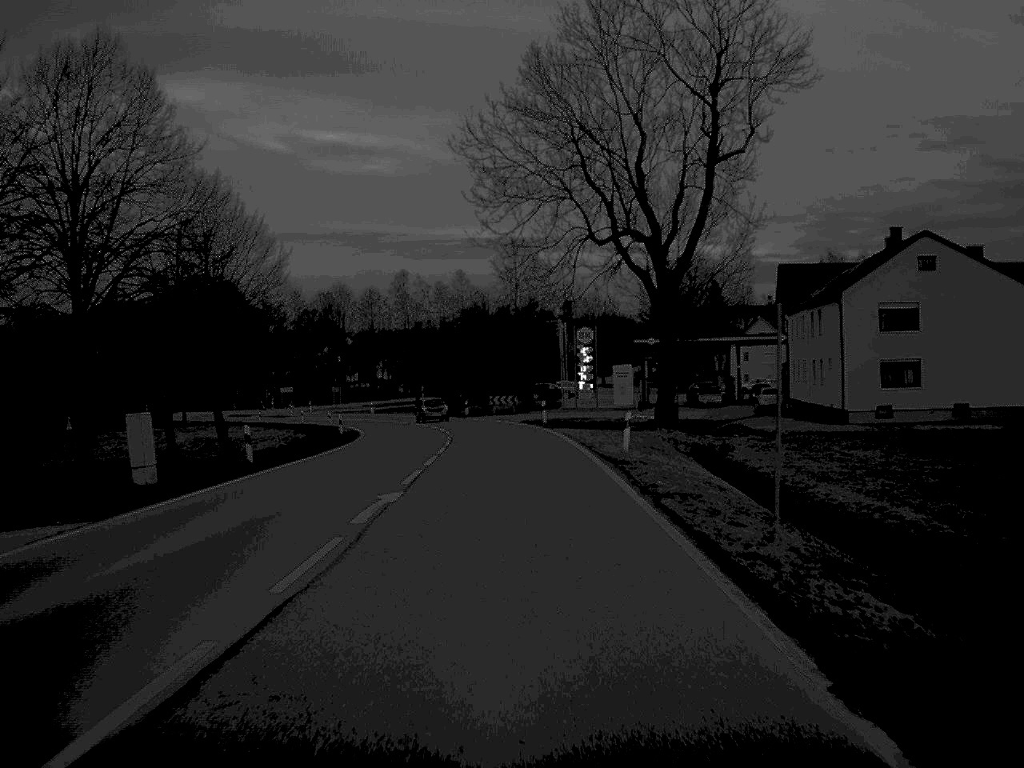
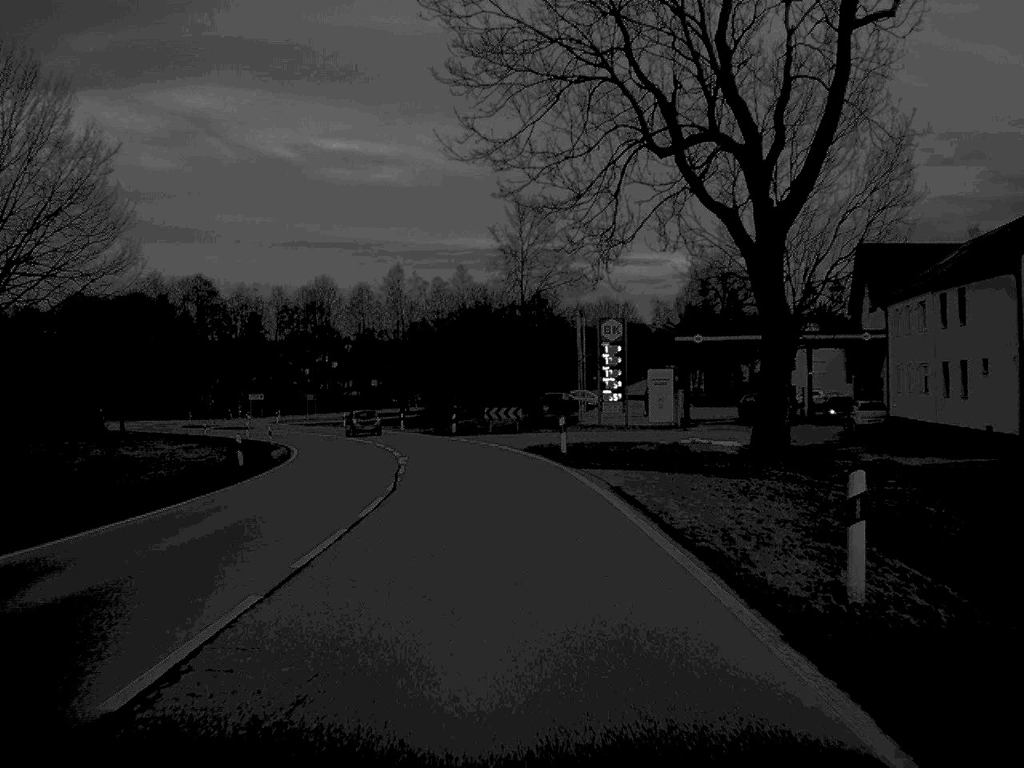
(0.0, +21.6) m; 0°
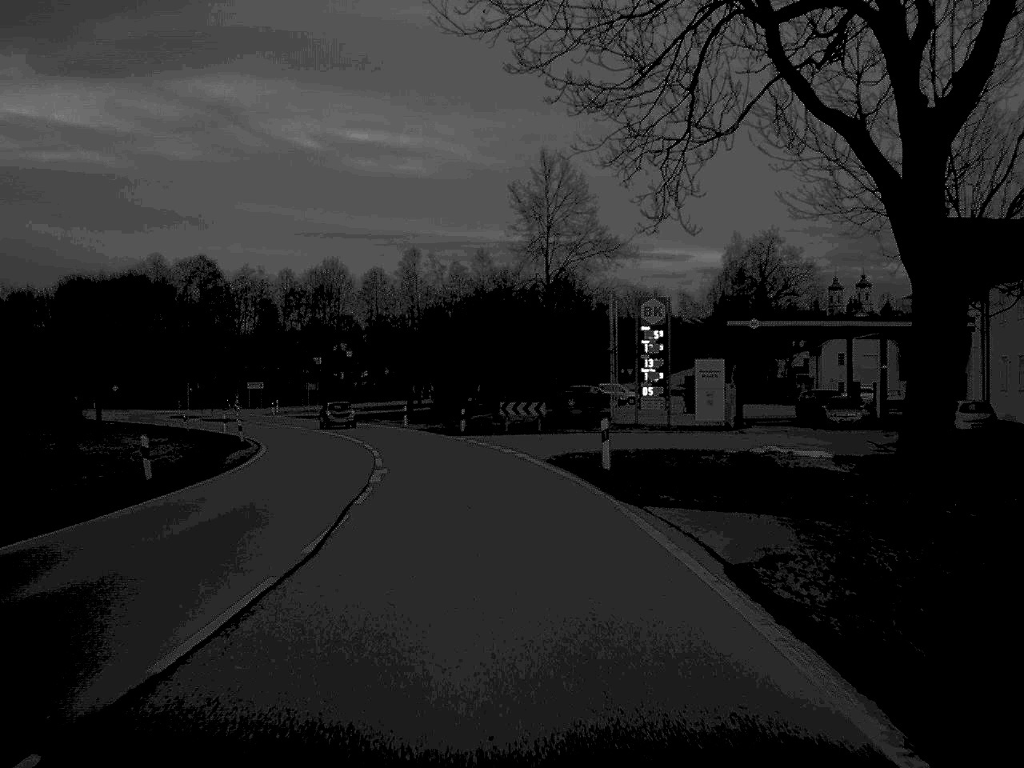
(-0.1, +11.0) m; -1°
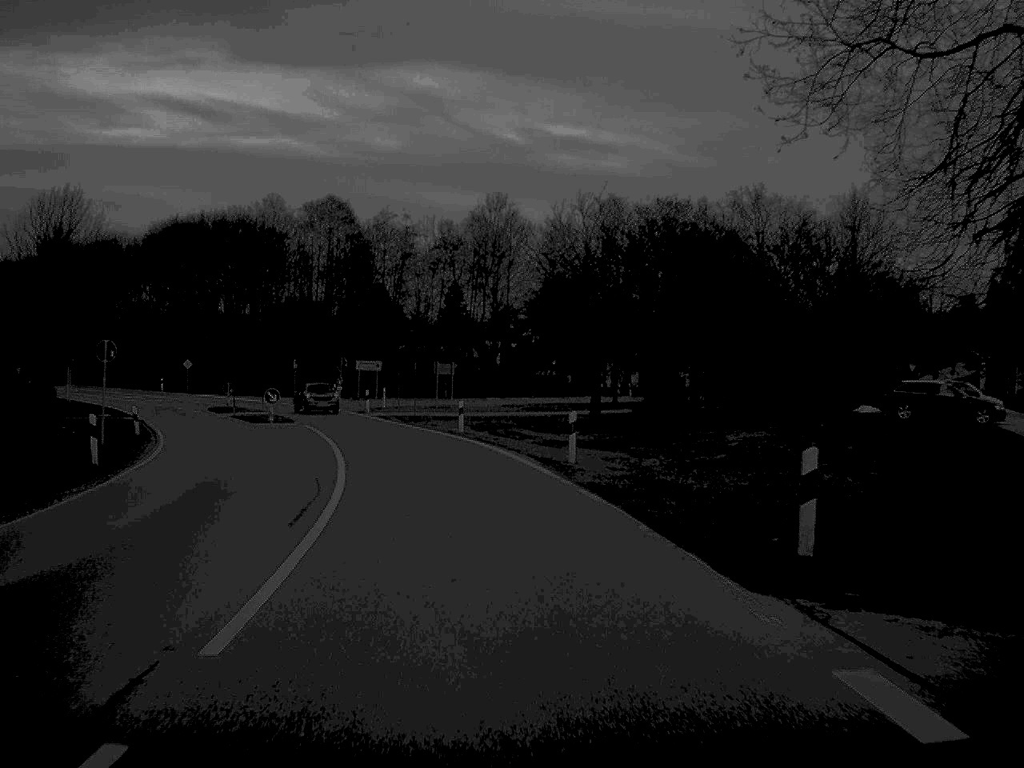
(-3.1, +41.6) m; -9°
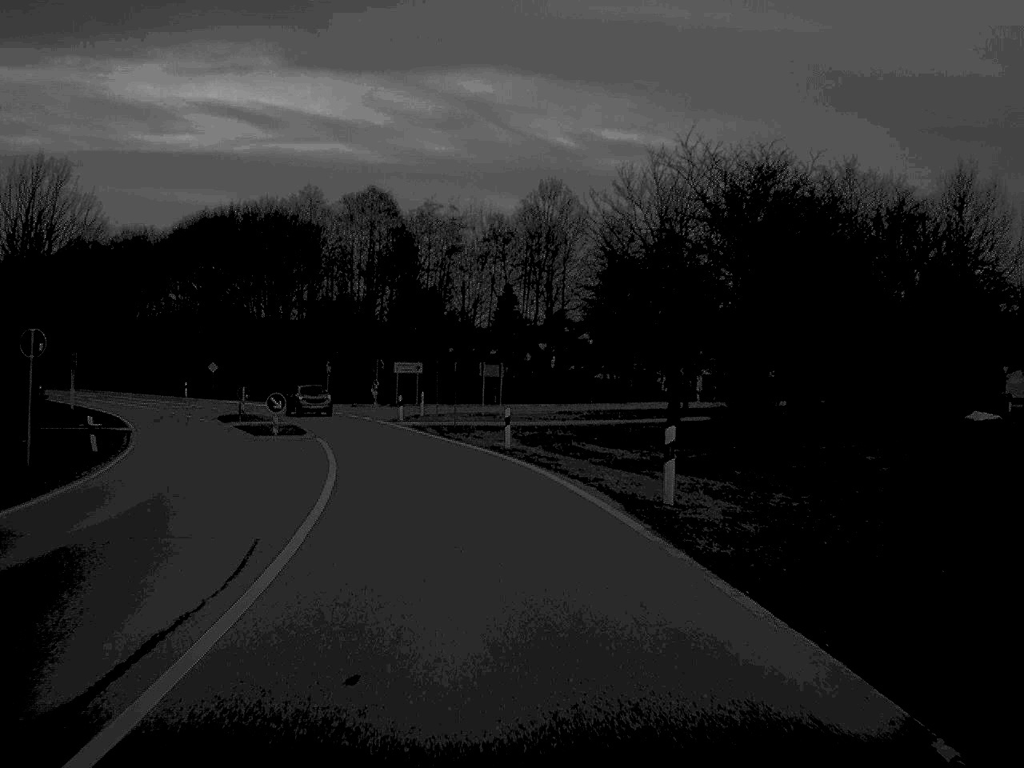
(-0.2, +9.0) m; -2°
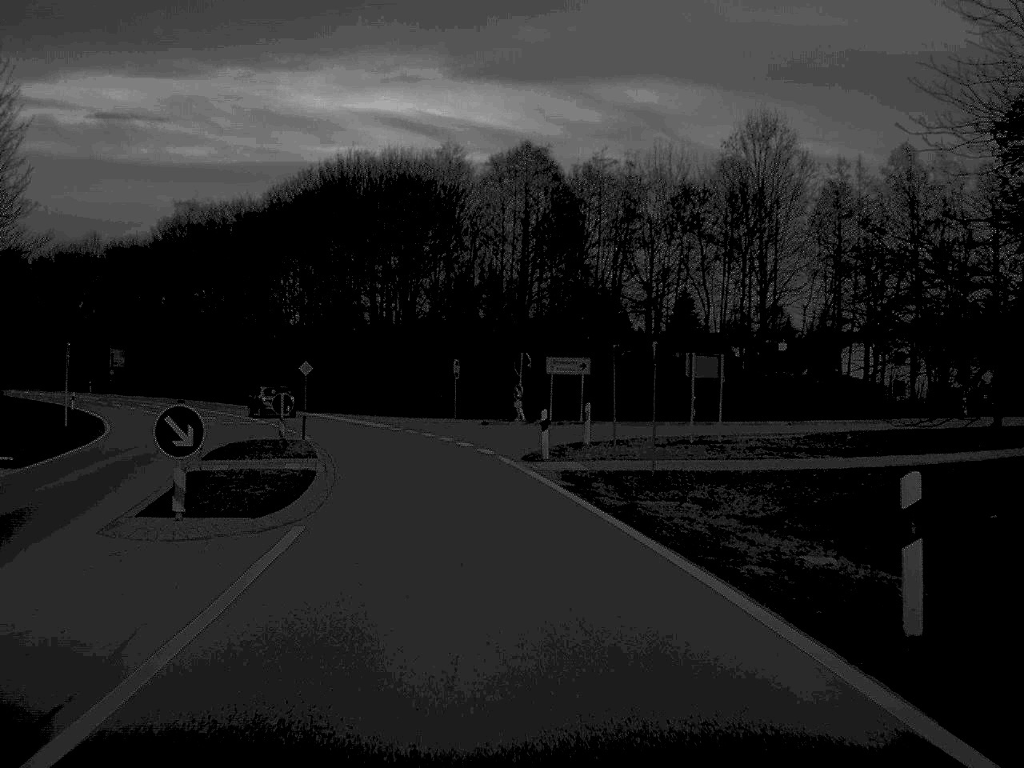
(-1.6, +25.1) m; -8°
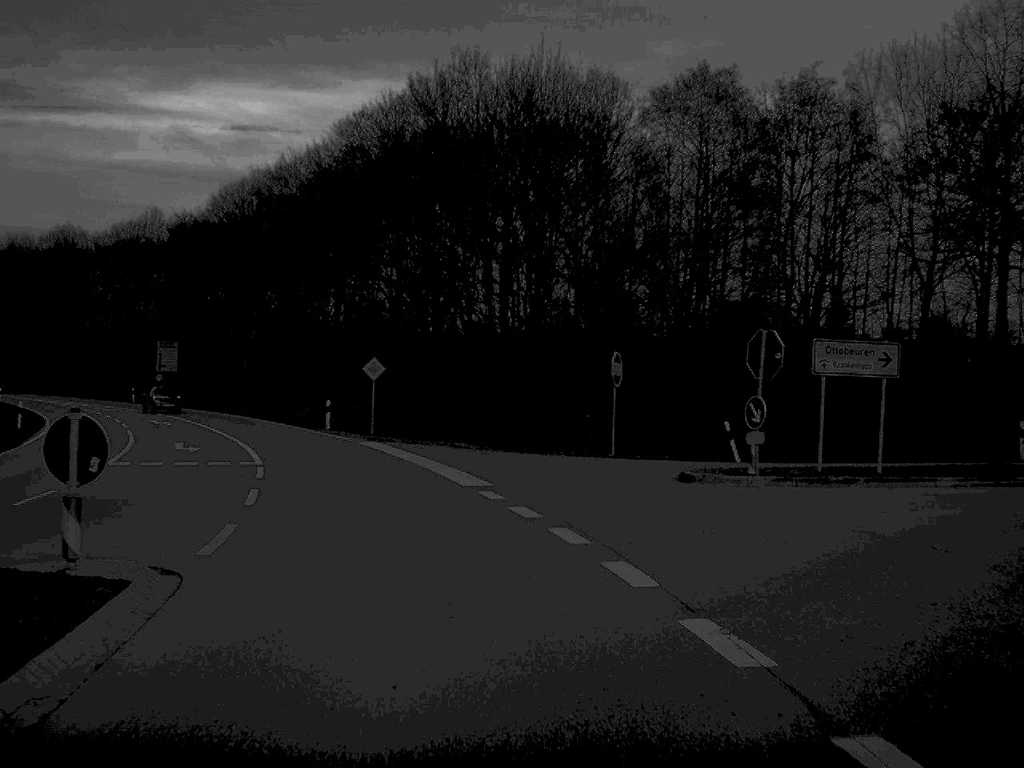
(-1.7, +25.3) m; -6°
